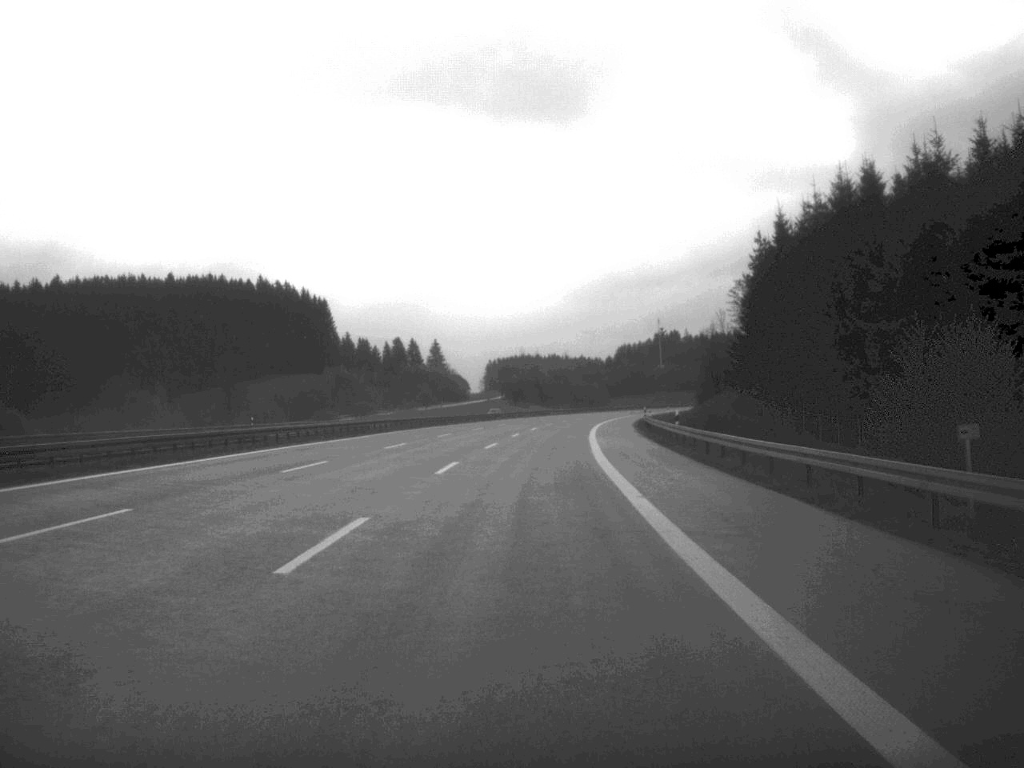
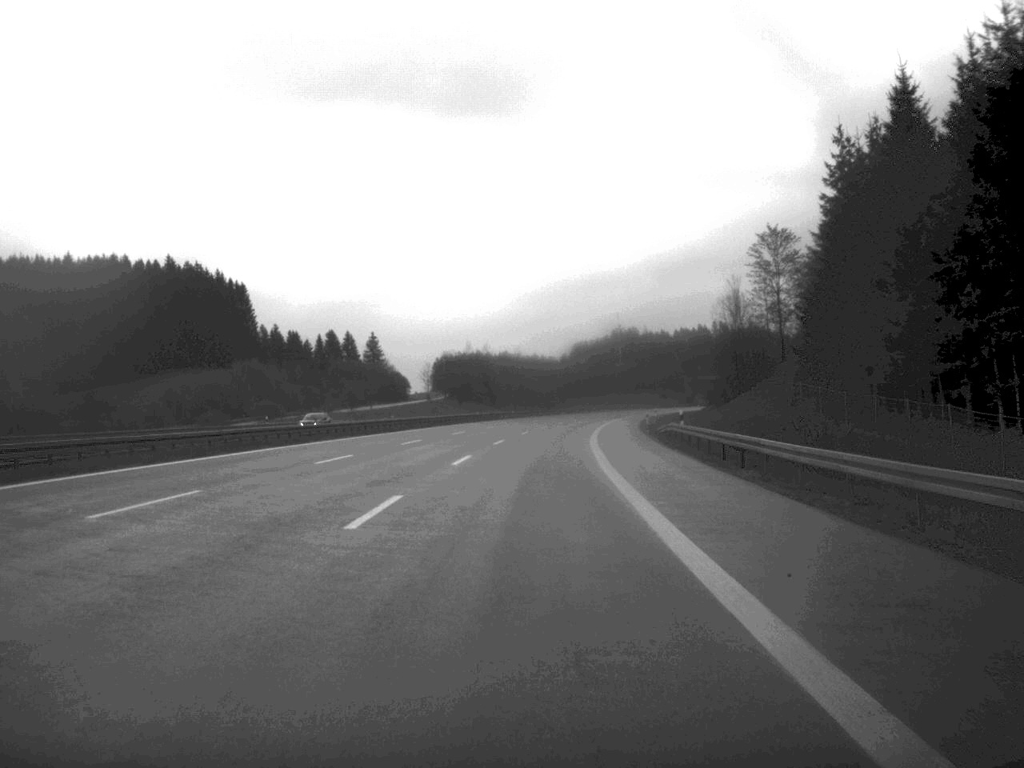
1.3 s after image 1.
(+0.9, +47.2) m; +2°
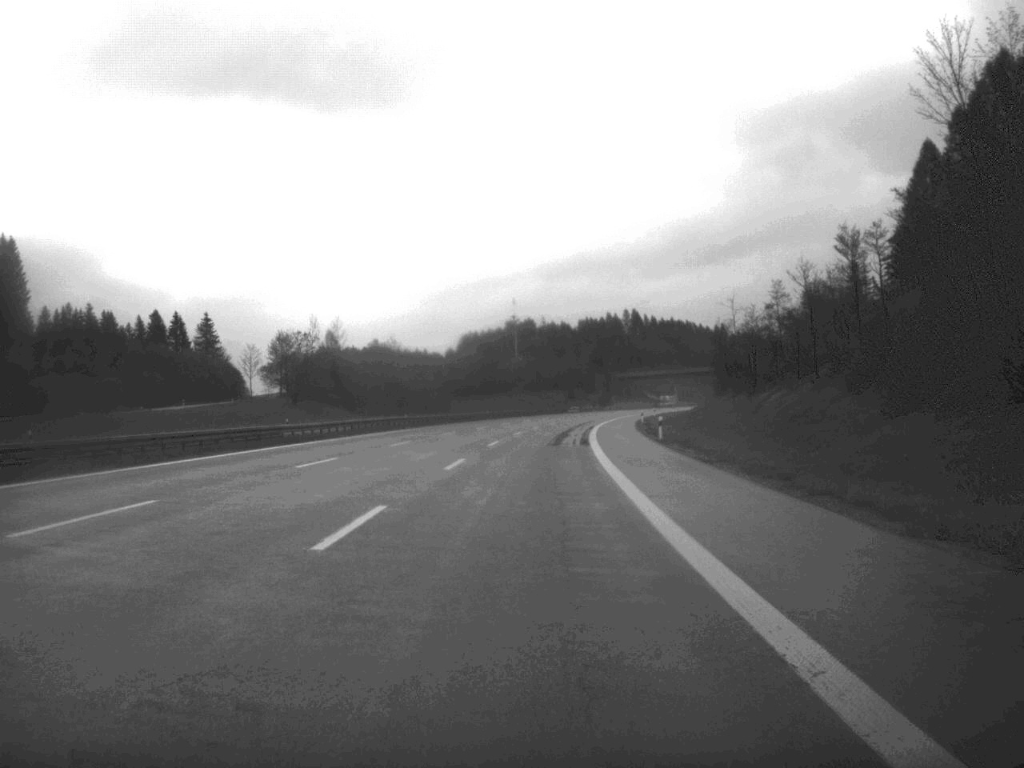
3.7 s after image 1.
(+3.5, +88.7) m; +5°
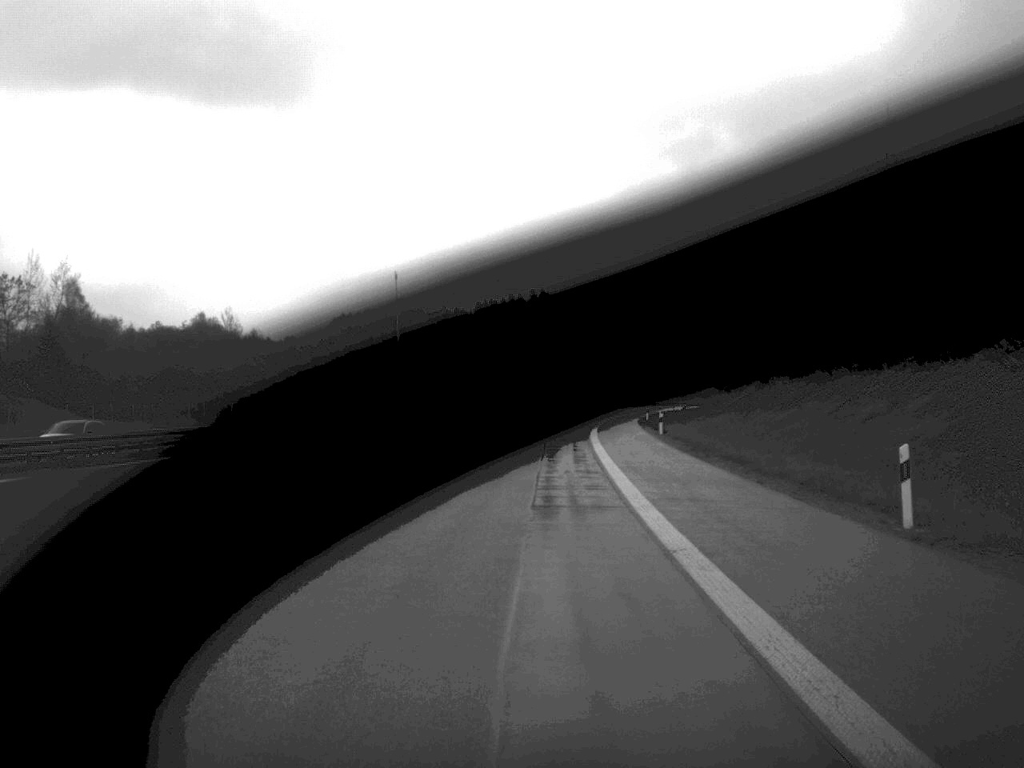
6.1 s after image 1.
(+3.6, +92.1) m; +5°
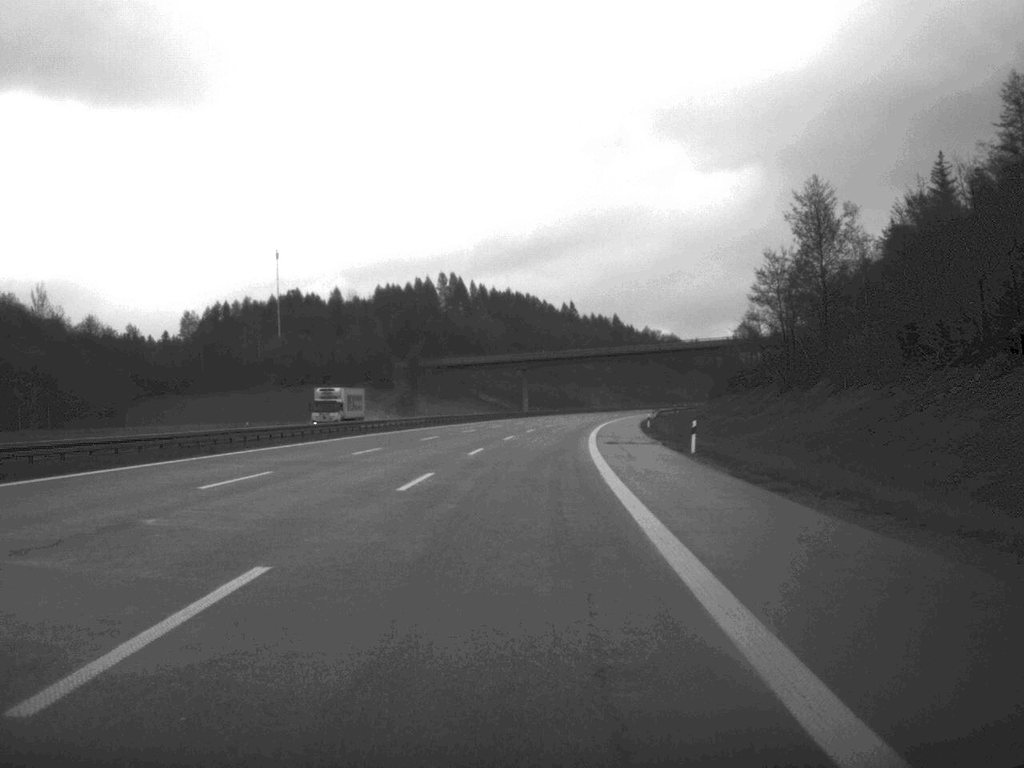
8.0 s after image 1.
(+2.3, +69.8) m; +4°
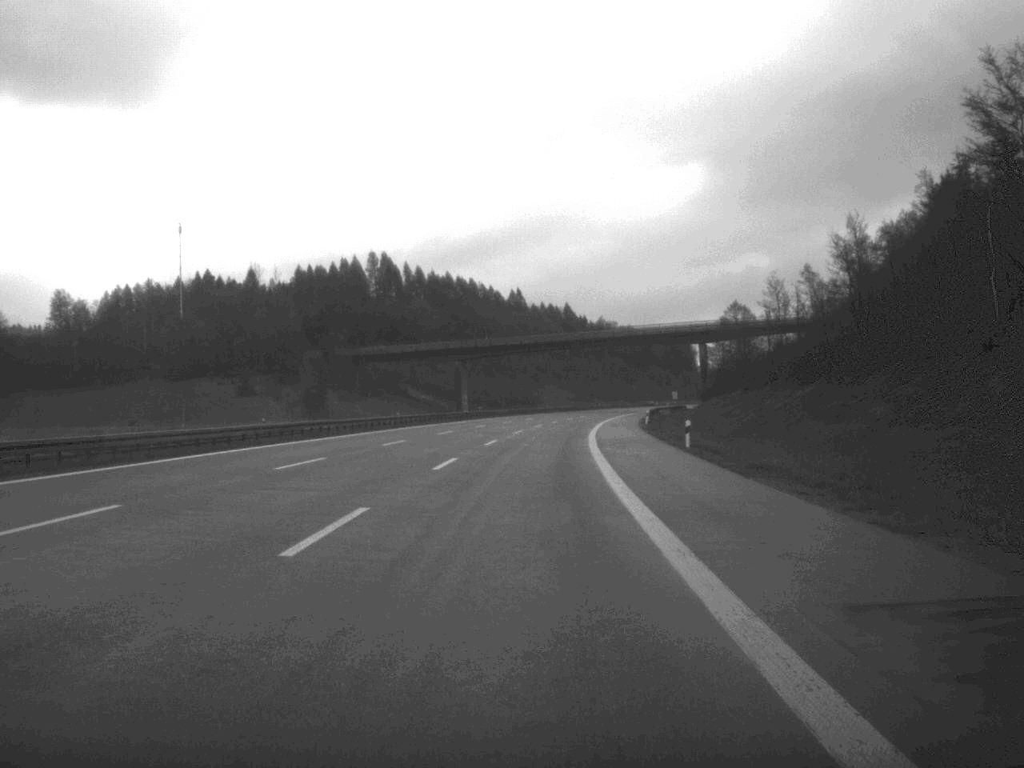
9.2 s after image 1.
(+0.9, +45.1) m; +2°
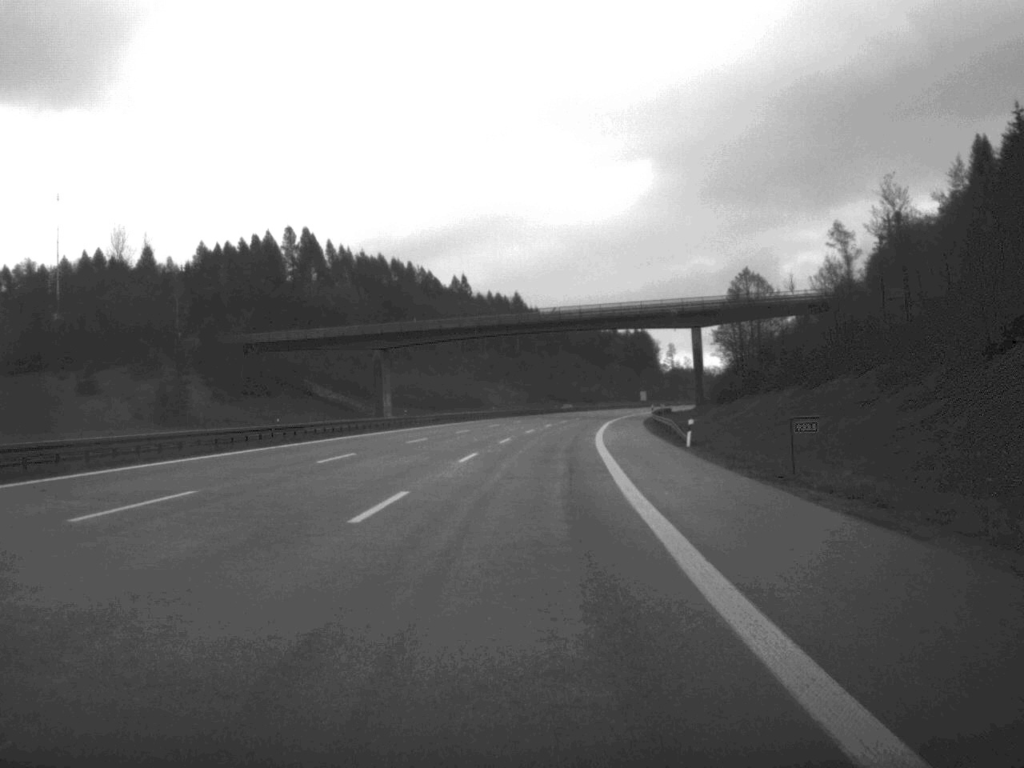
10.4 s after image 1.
(+0.9, +47.4) m; +2°
